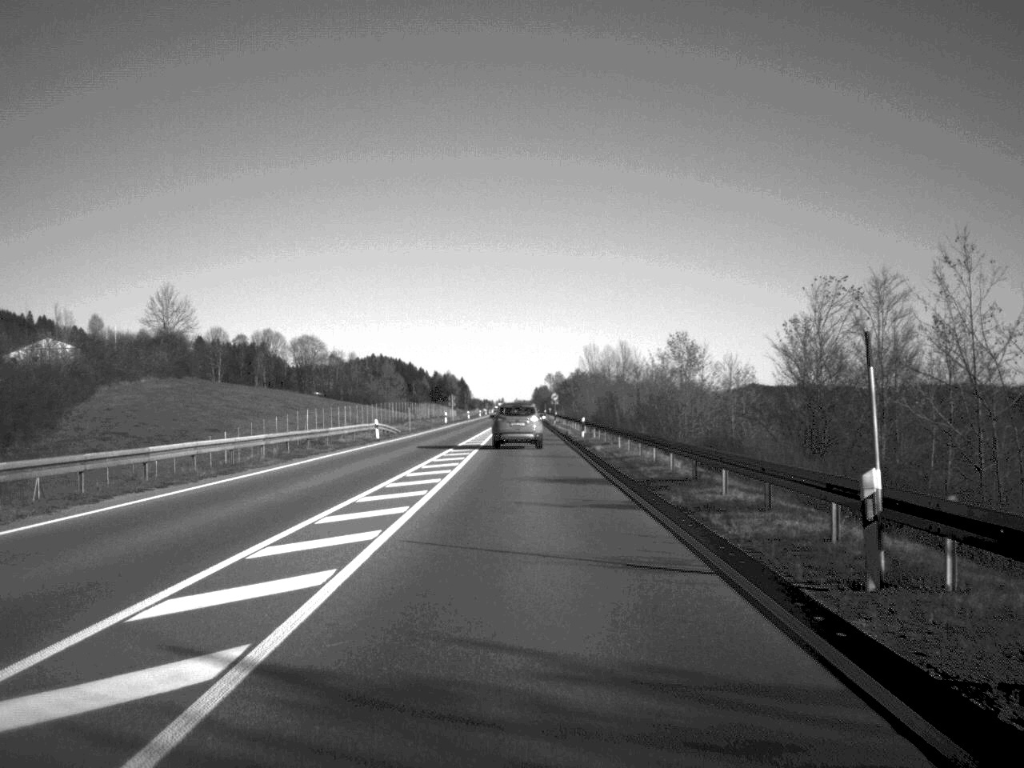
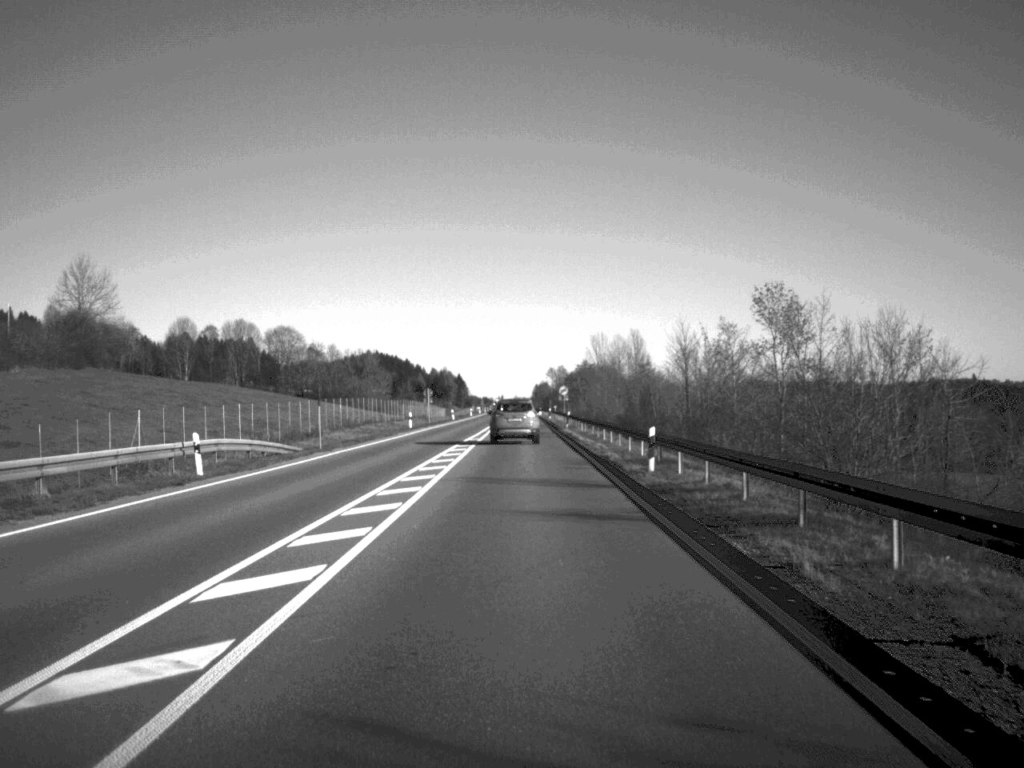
(0.0, +34.6) m; 0°
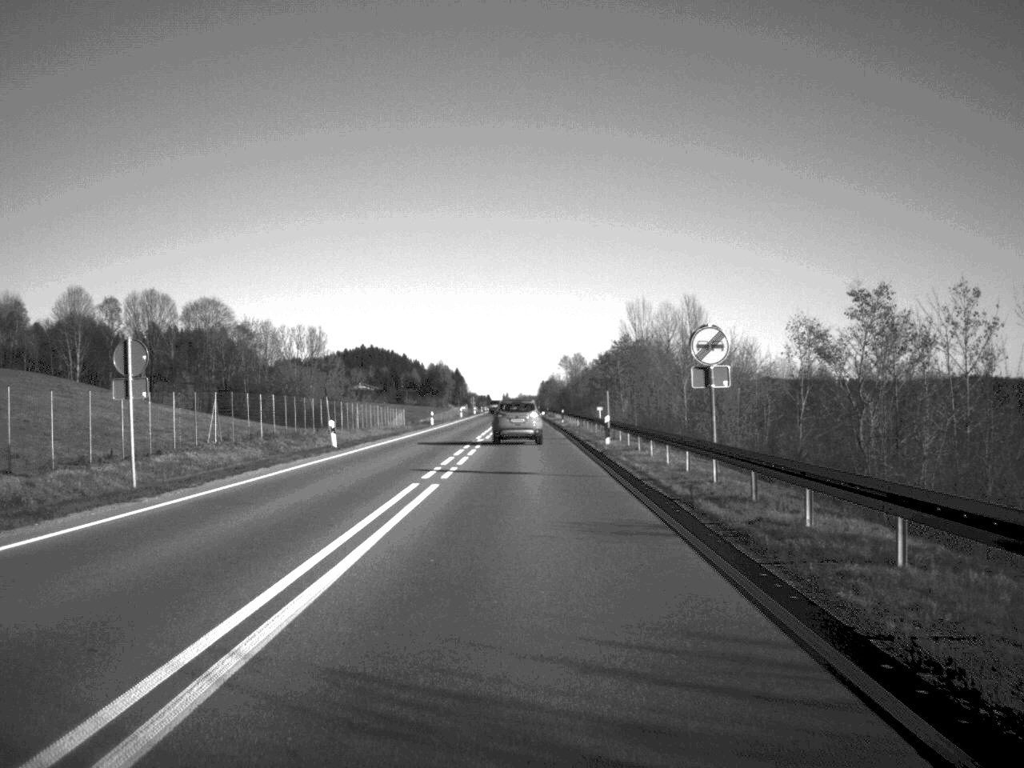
(-0.3, +83.6) m; 0°
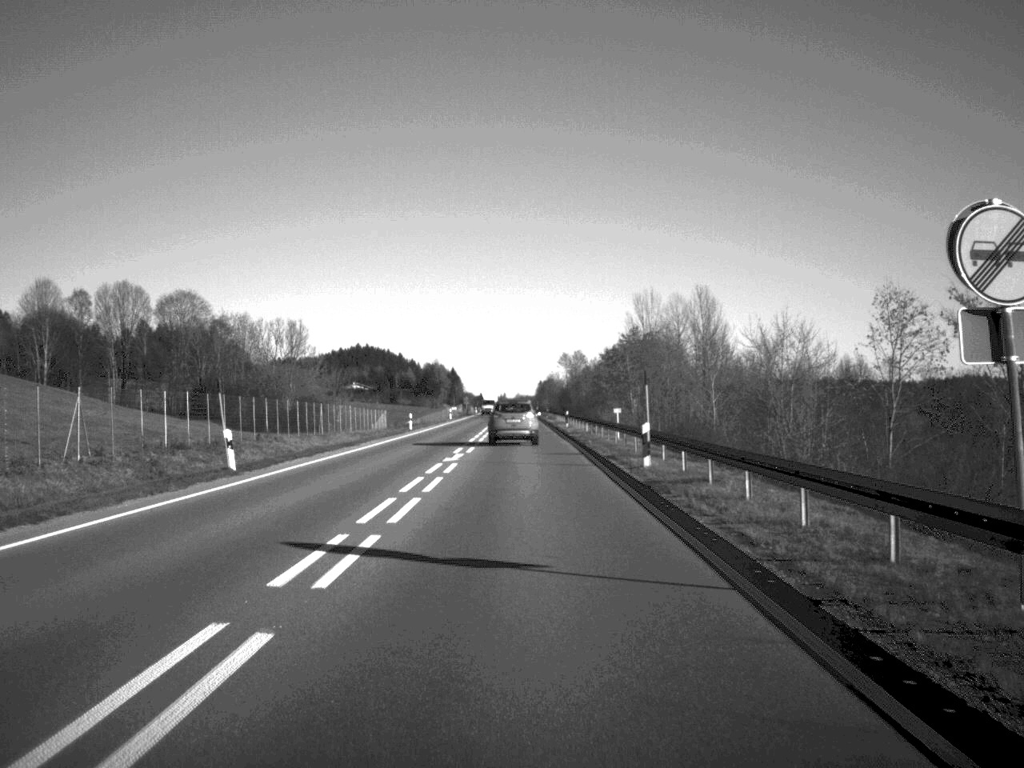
(0.0, +15.7) m; 0°
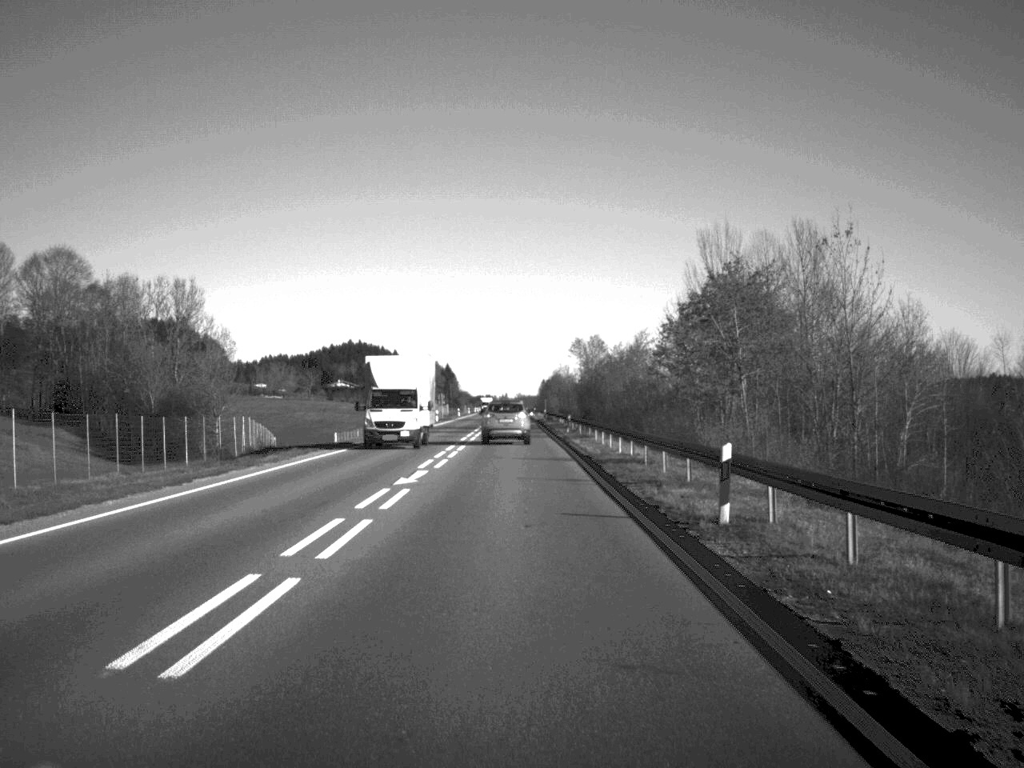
(0.0, +63.3) m; 0°
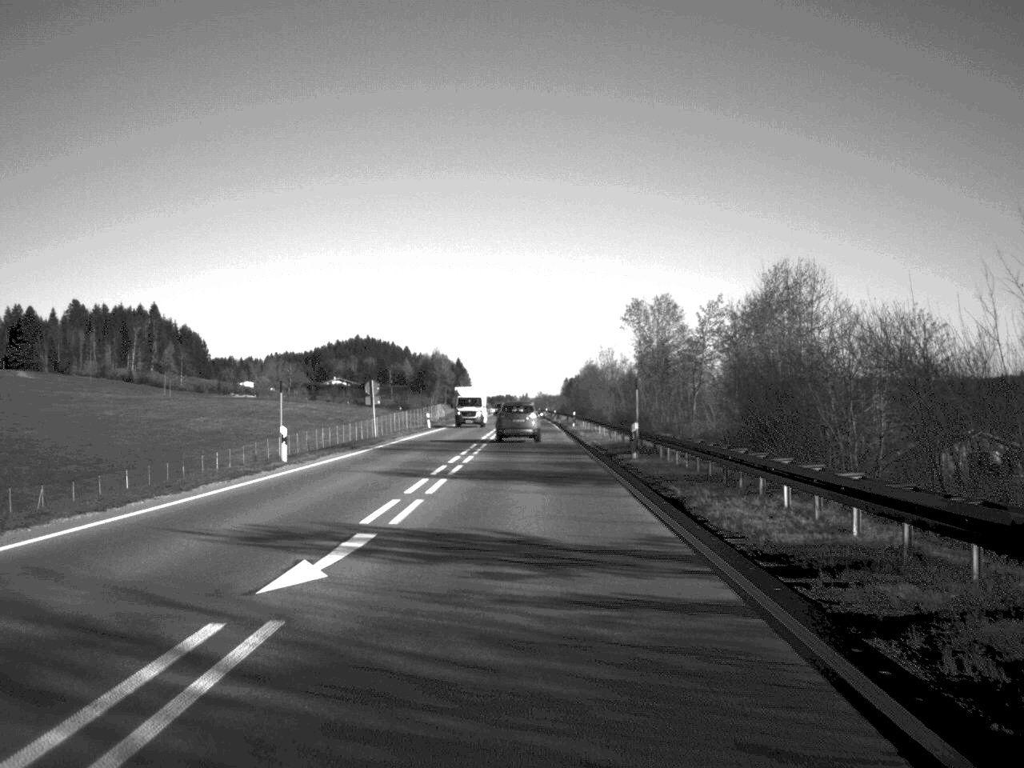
(-0.9, +79.9) m; -1°
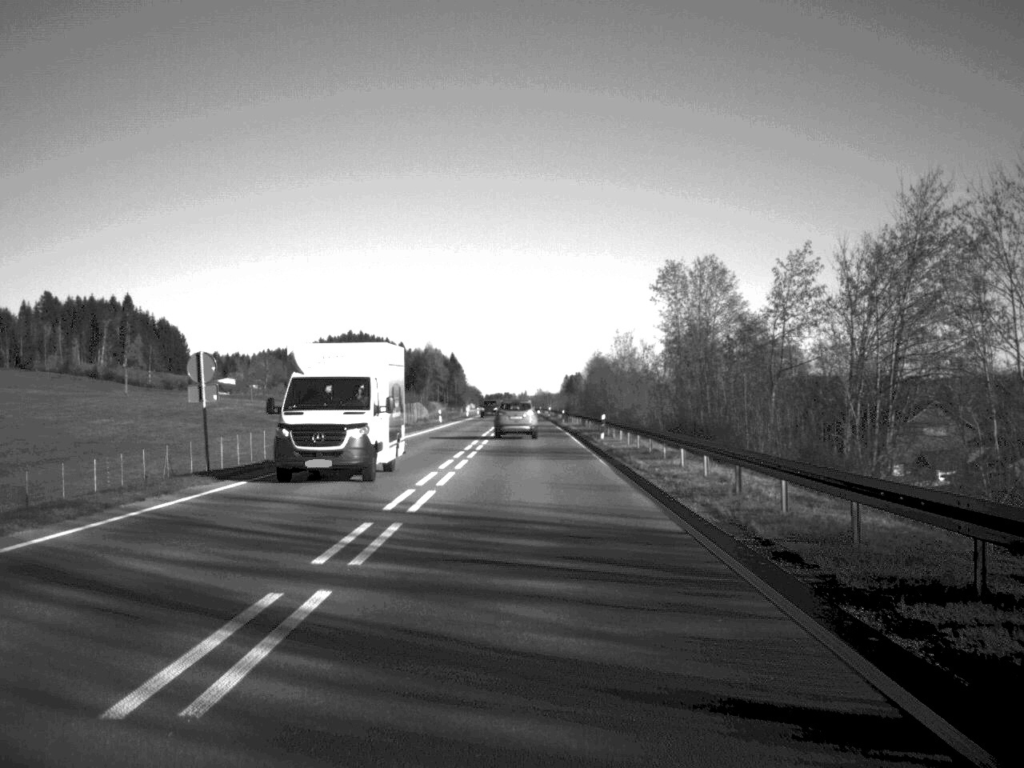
(0.0, +34.2) m; 0°
